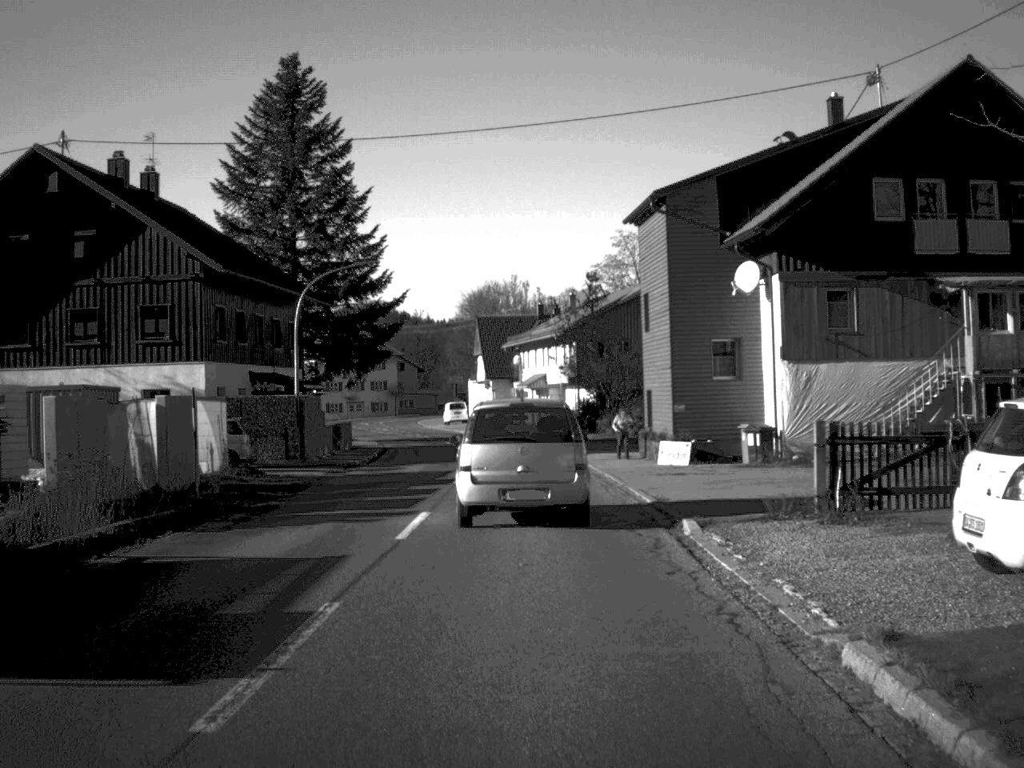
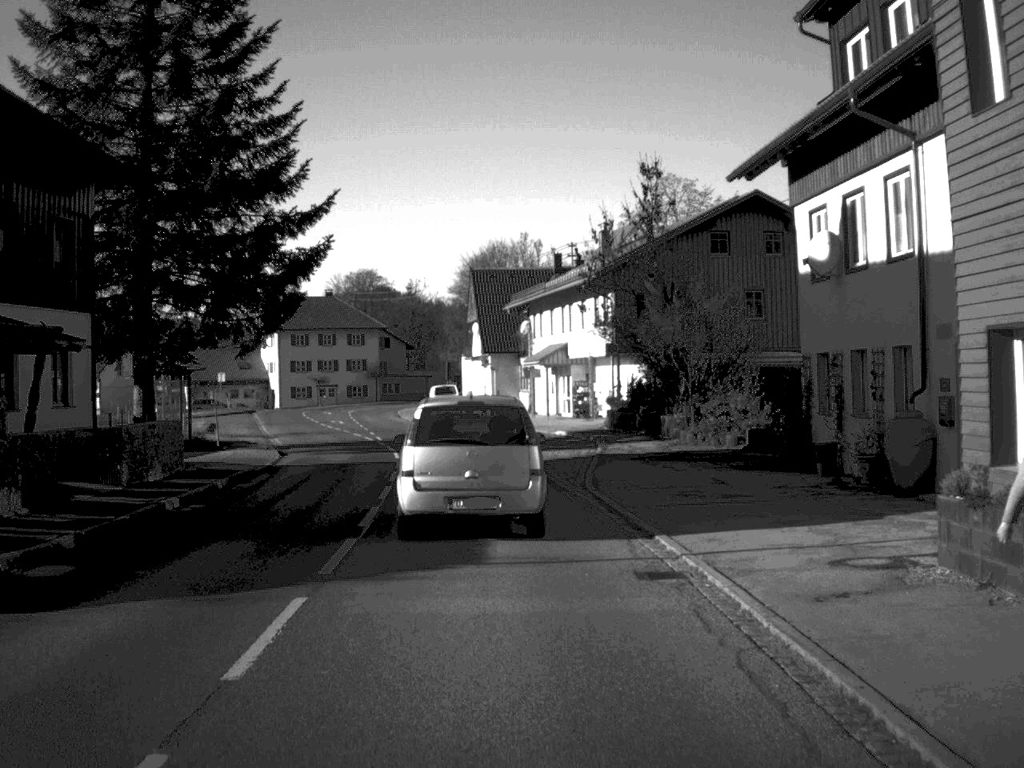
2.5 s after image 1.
(0.0, +28.6) m; -1°
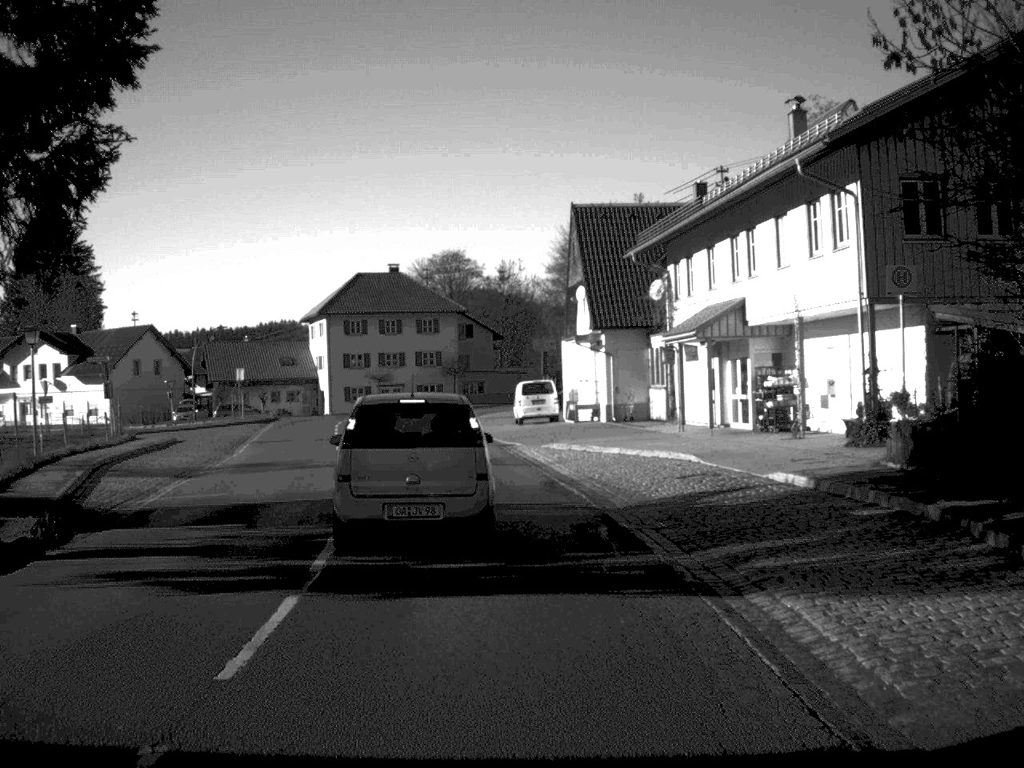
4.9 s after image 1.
(-1.0, +26.9) m; -5°
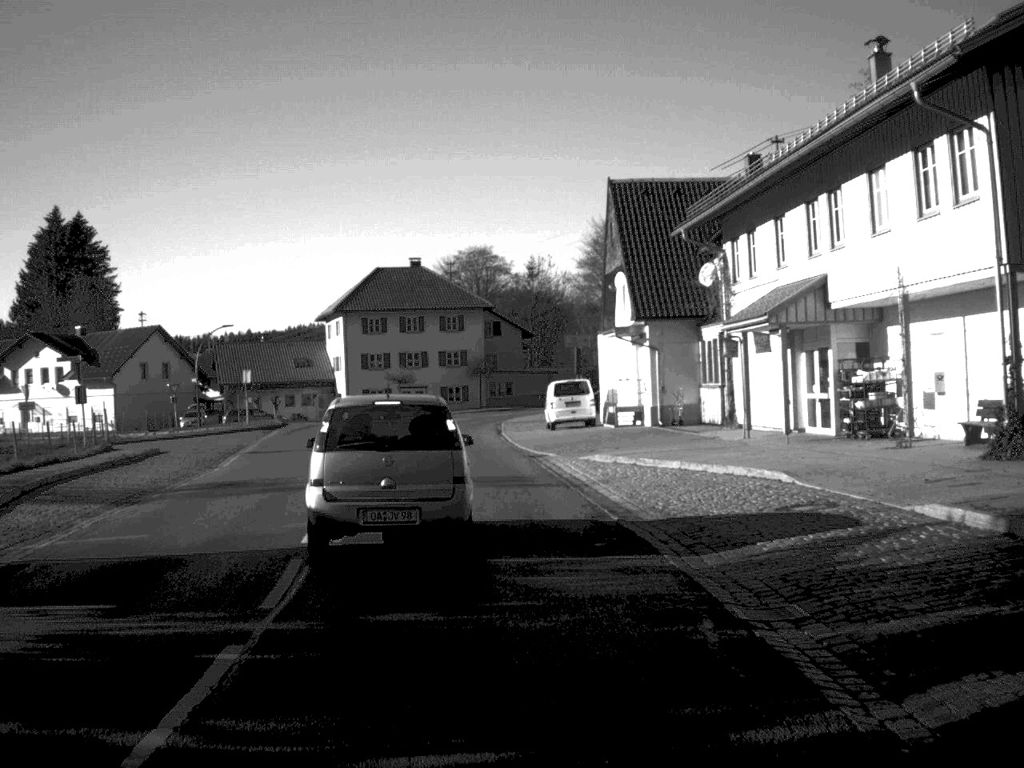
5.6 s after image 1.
(-0.1, +6.4) m; -1°
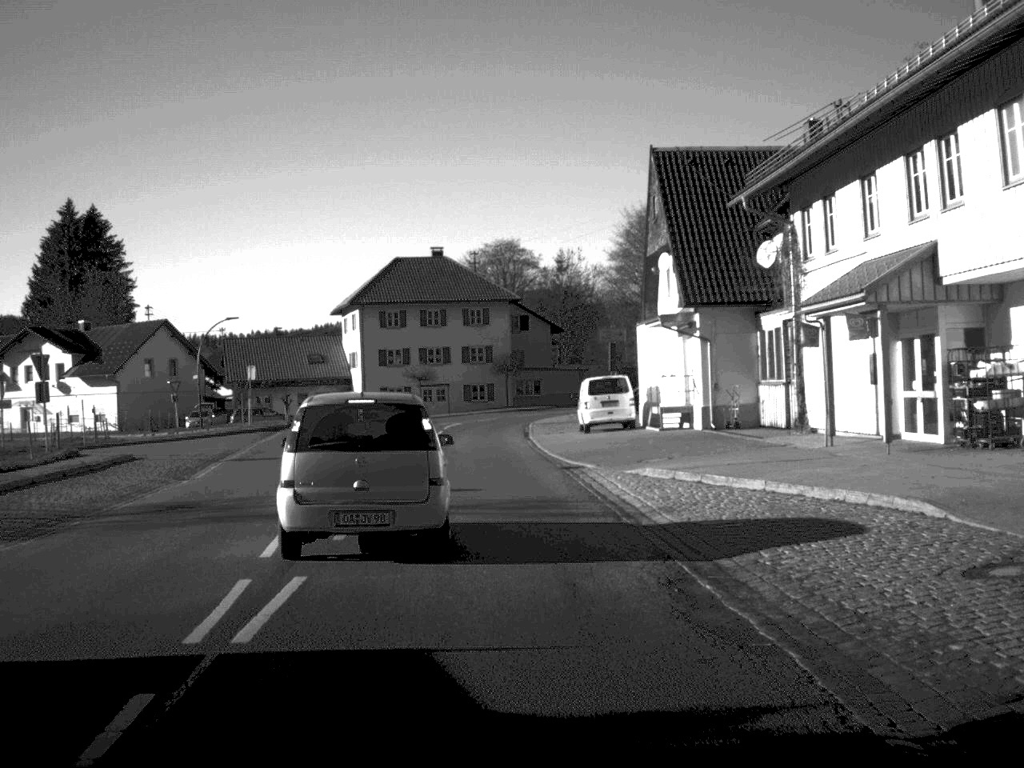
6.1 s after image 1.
(-0.1, +6.0) m; -1°
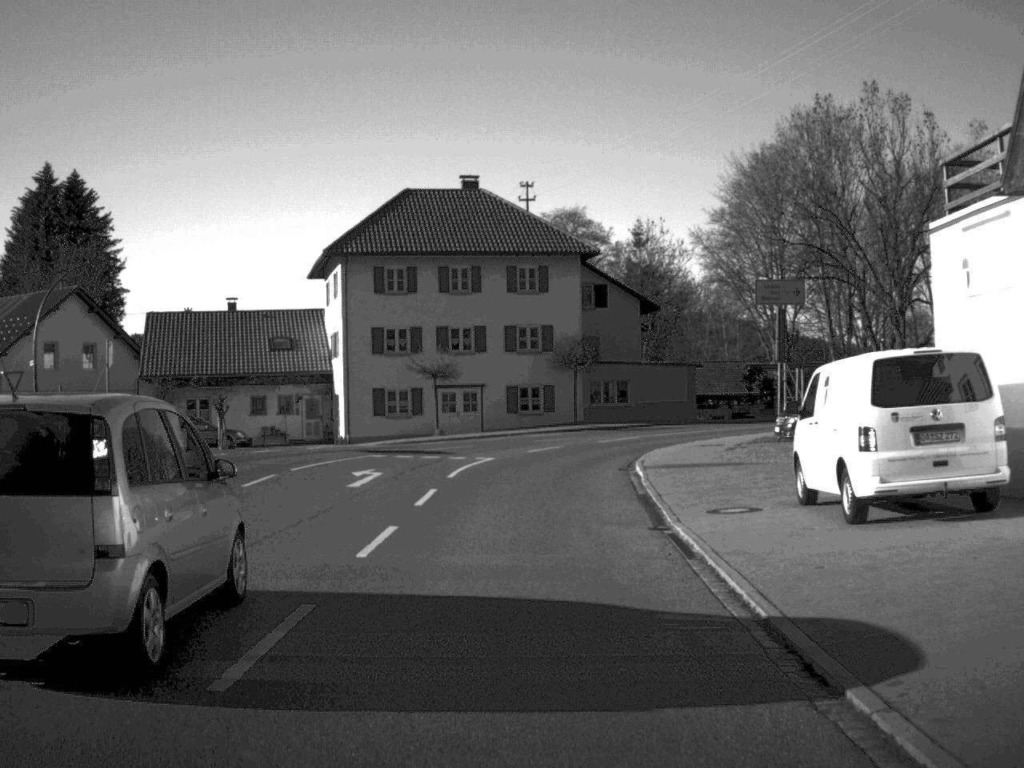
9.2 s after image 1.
(-0.9, +31.0) m; -2°
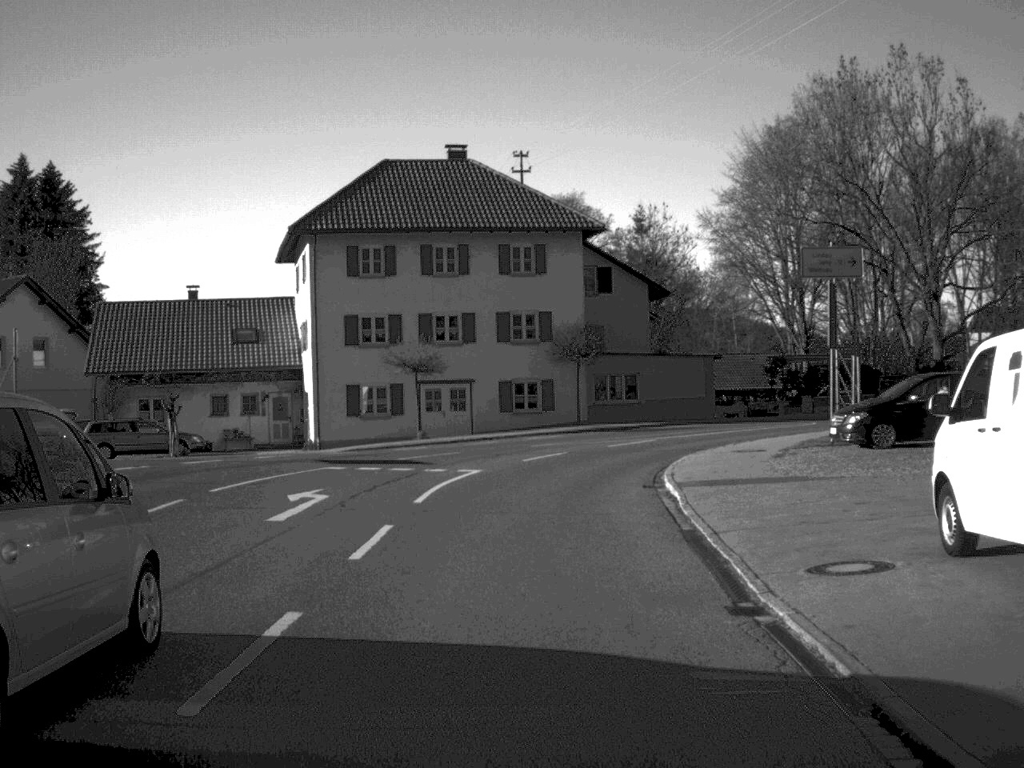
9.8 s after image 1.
(0.0, +6.6) m; 0°
